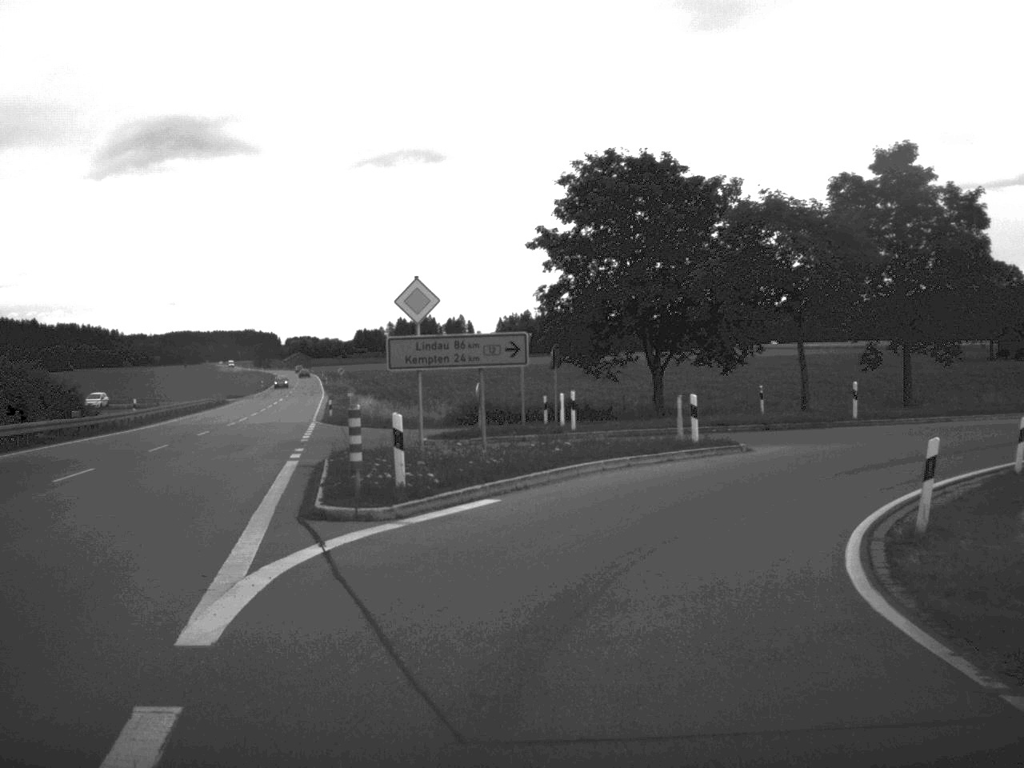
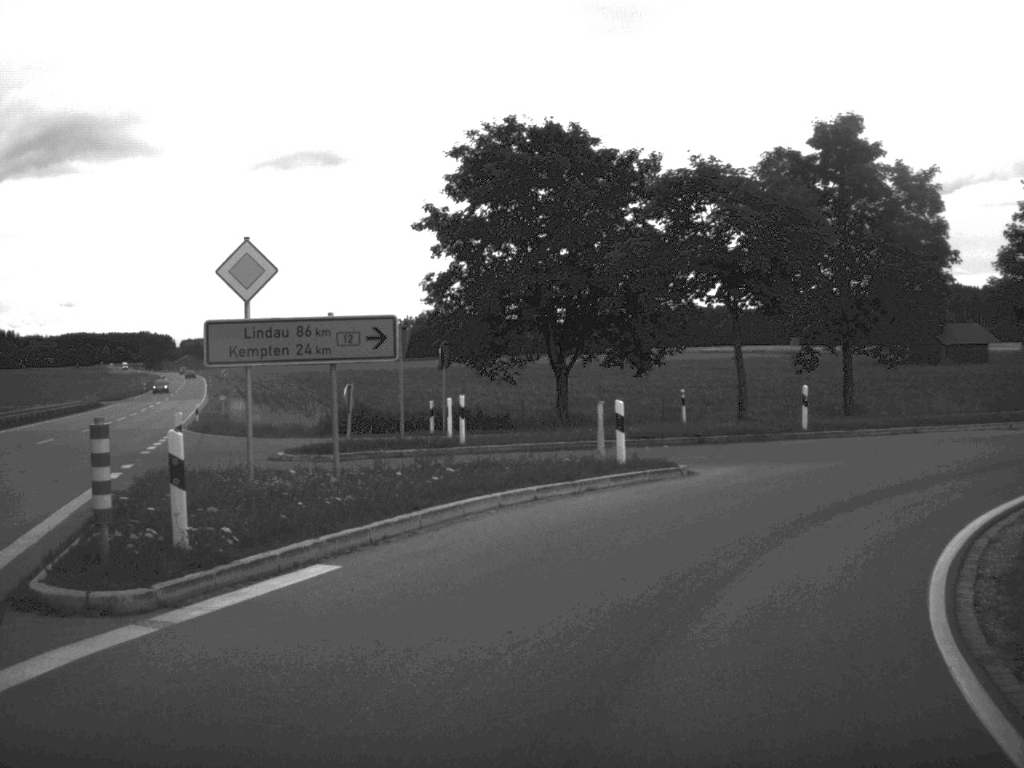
(+0.2, +6.1) m; +5°
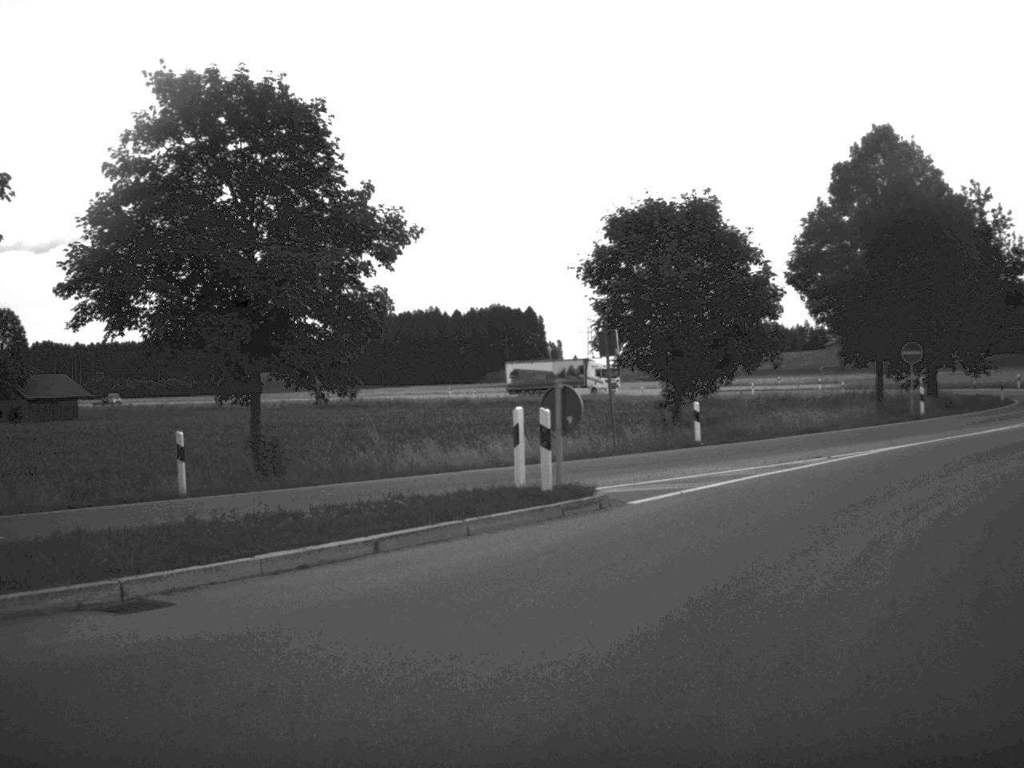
(+7.1, +20.9) m; +41°
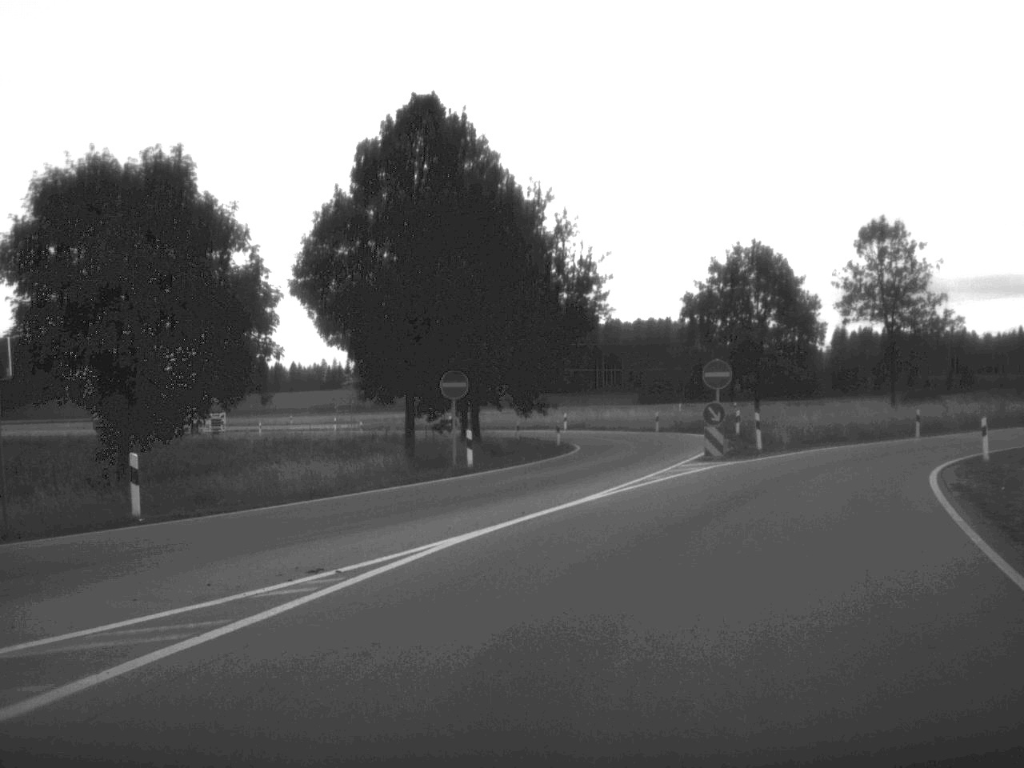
(+2.1, +10.8) m; +22°
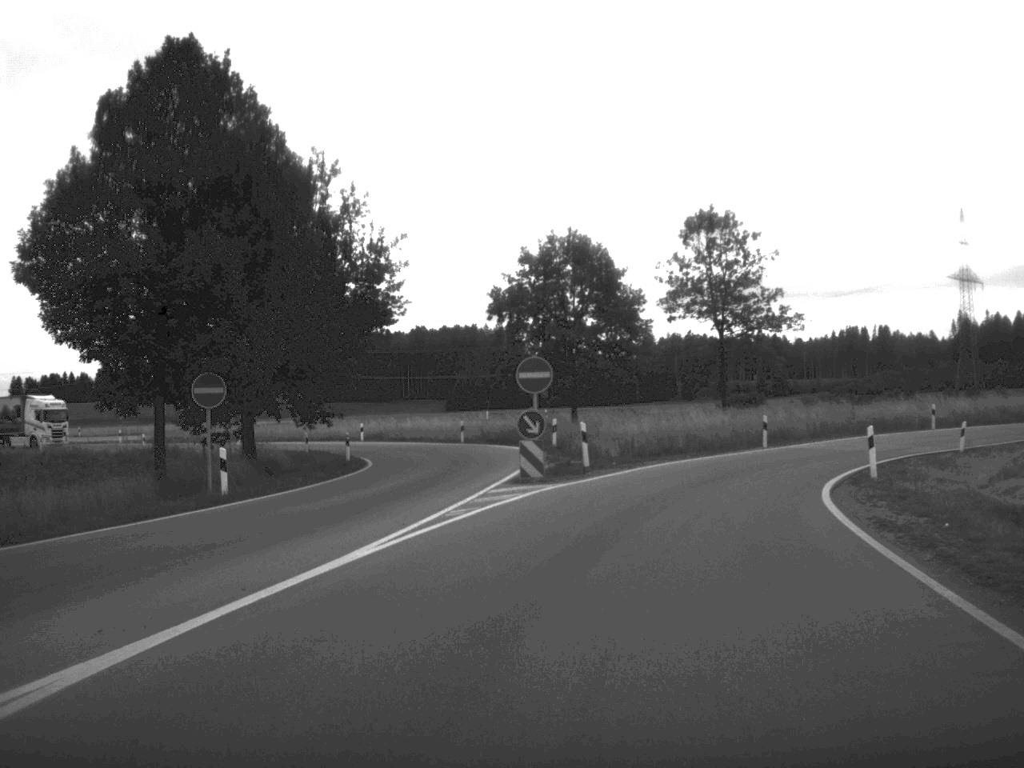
(+0.5, +6.6) m; +8°
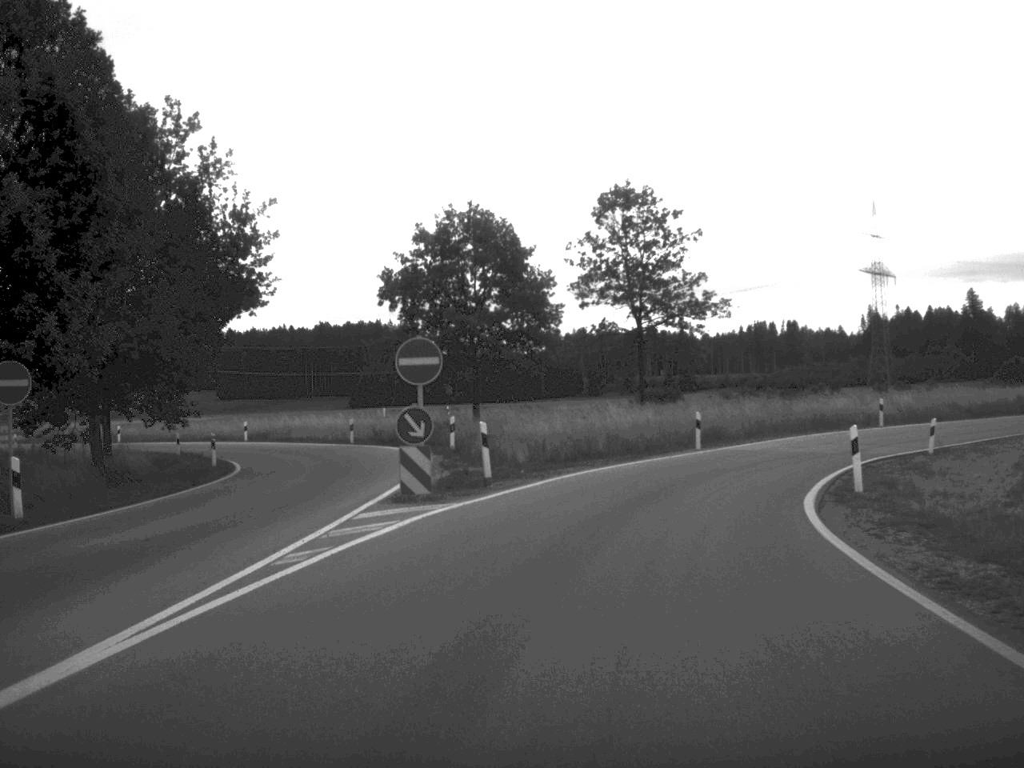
(+0.2, +6.0) m; +4°
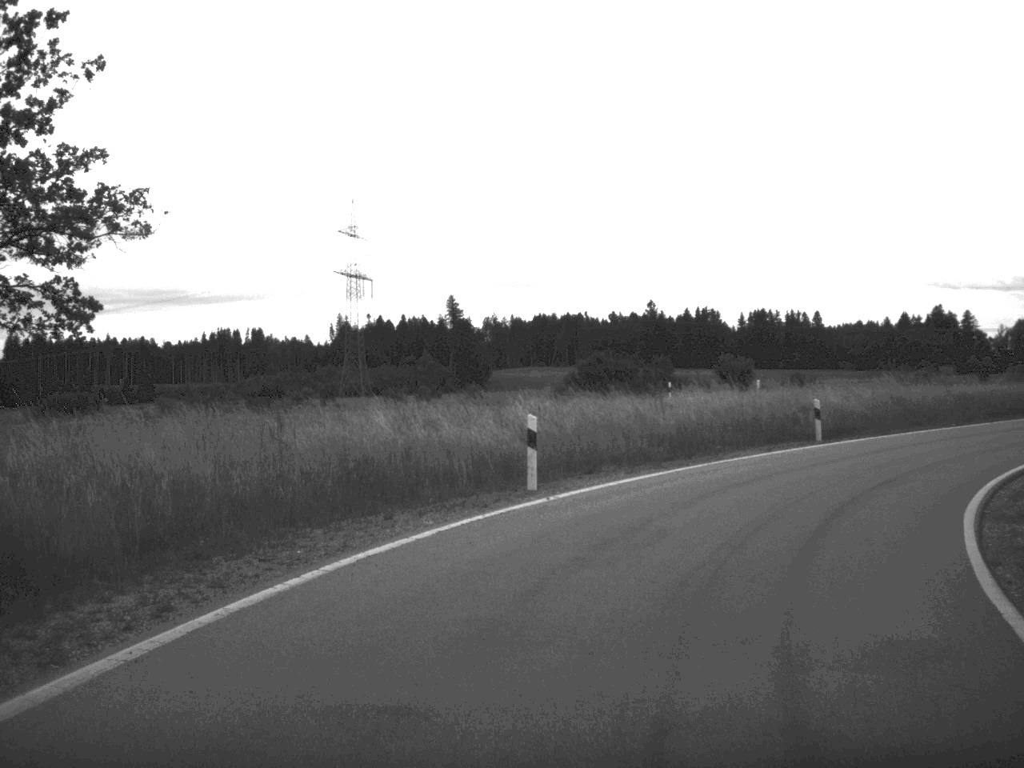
(+5.3, +30.2) m; +24°
